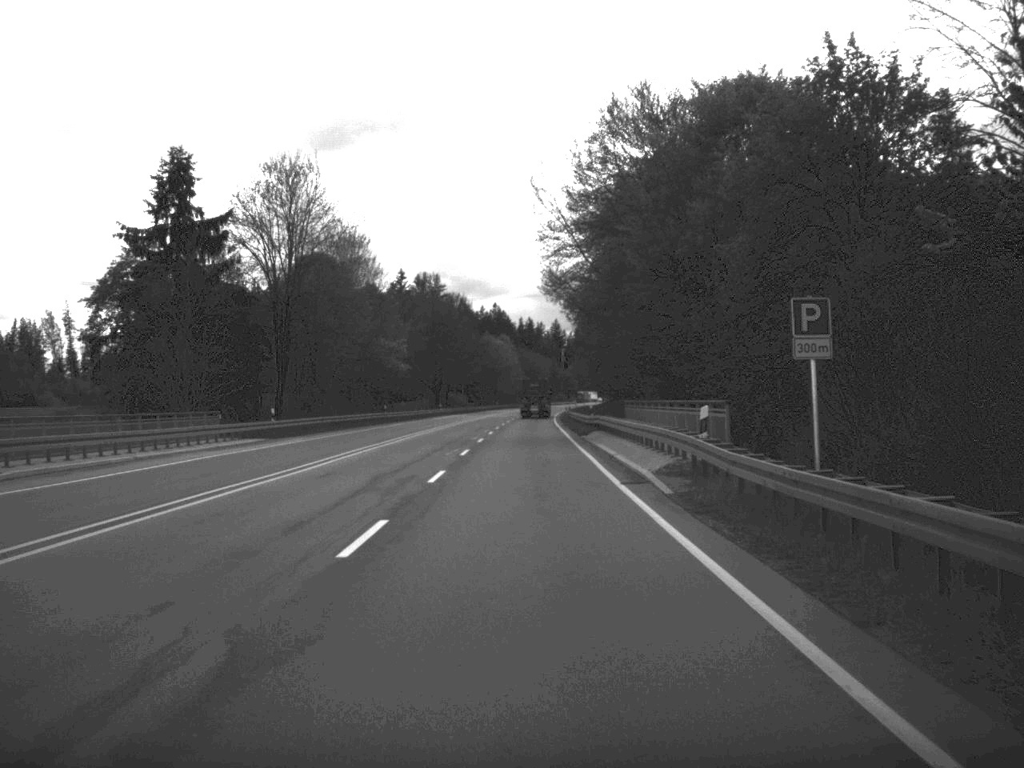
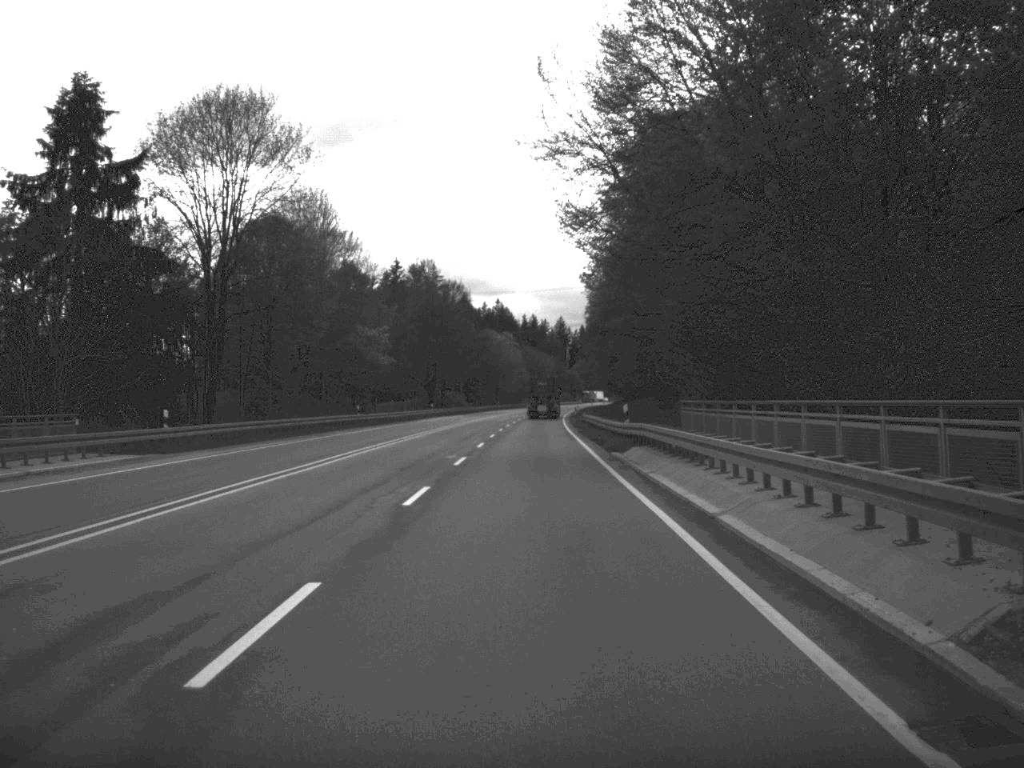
(0.0, +17.7) m; 0°
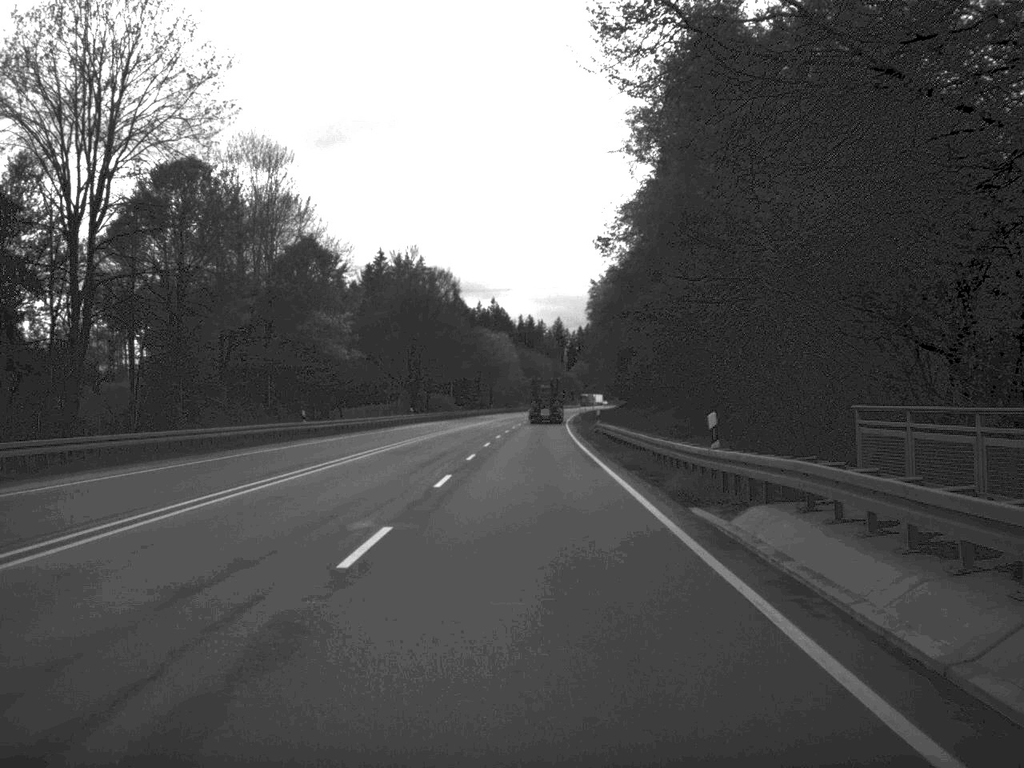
(0.0, +18.4) m; 0°
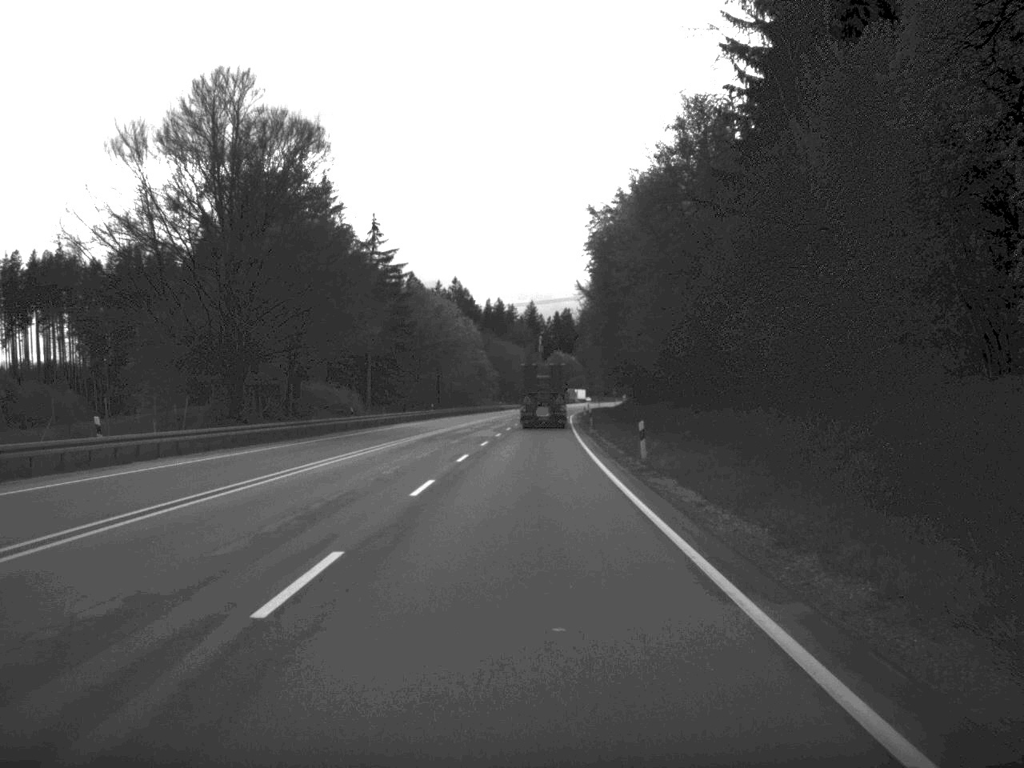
(+0.7, +74.0) m; +1°
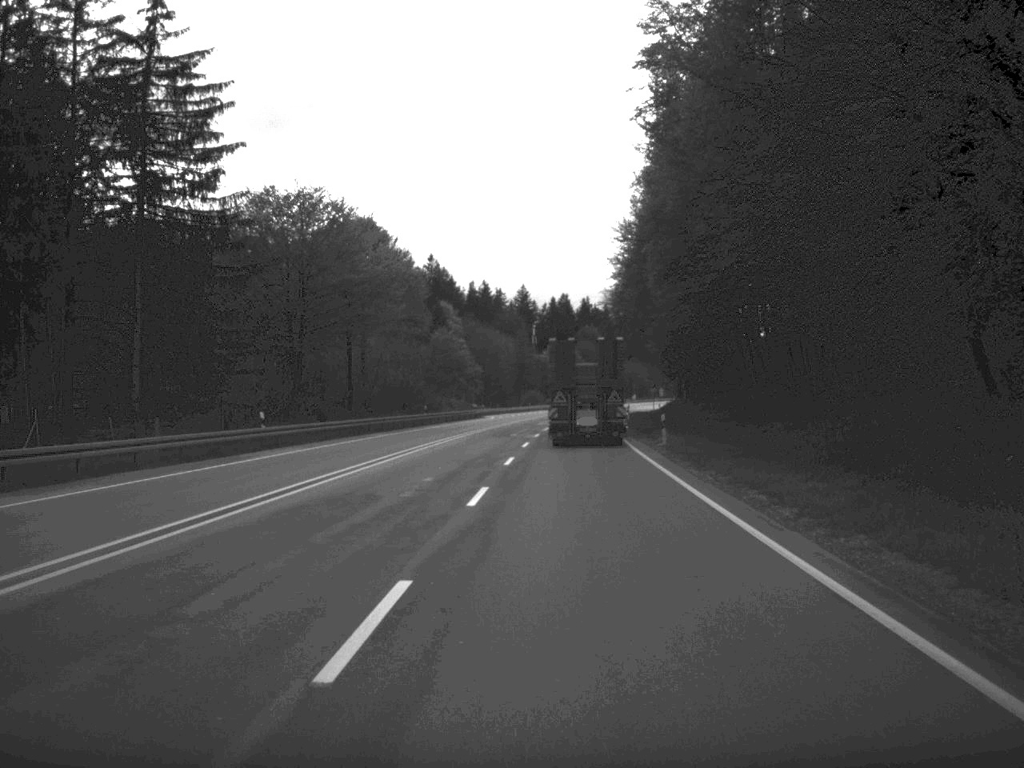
(+0.2, +73.1) m; 0°
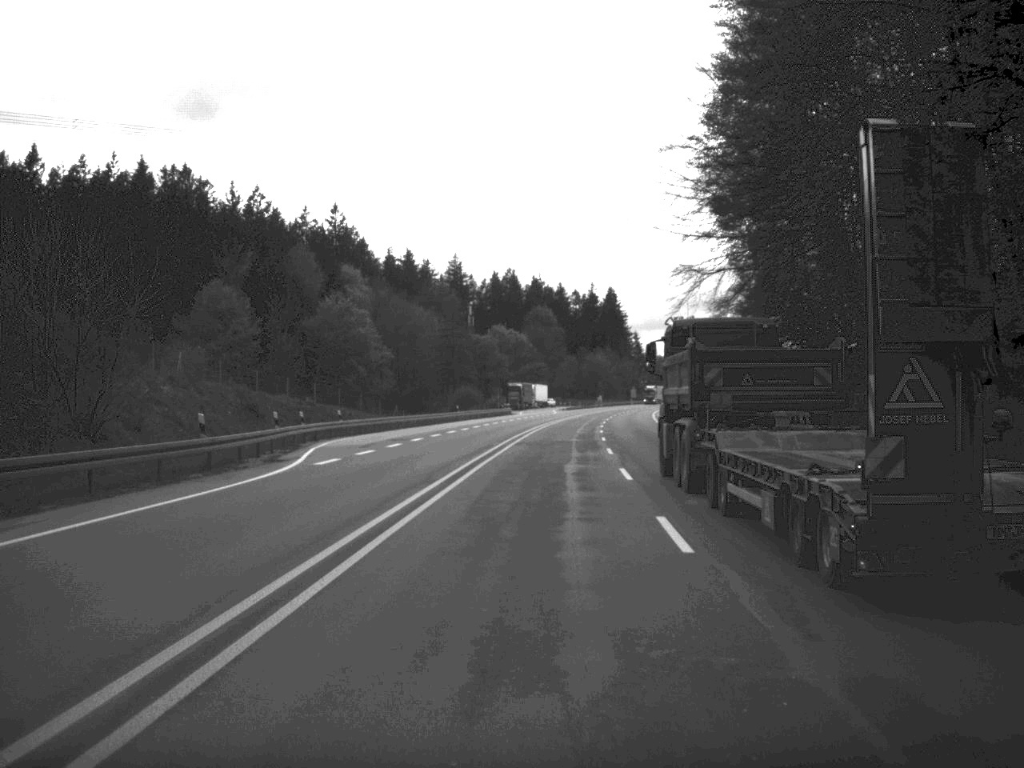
(+0.9, +88.9) m; +3°
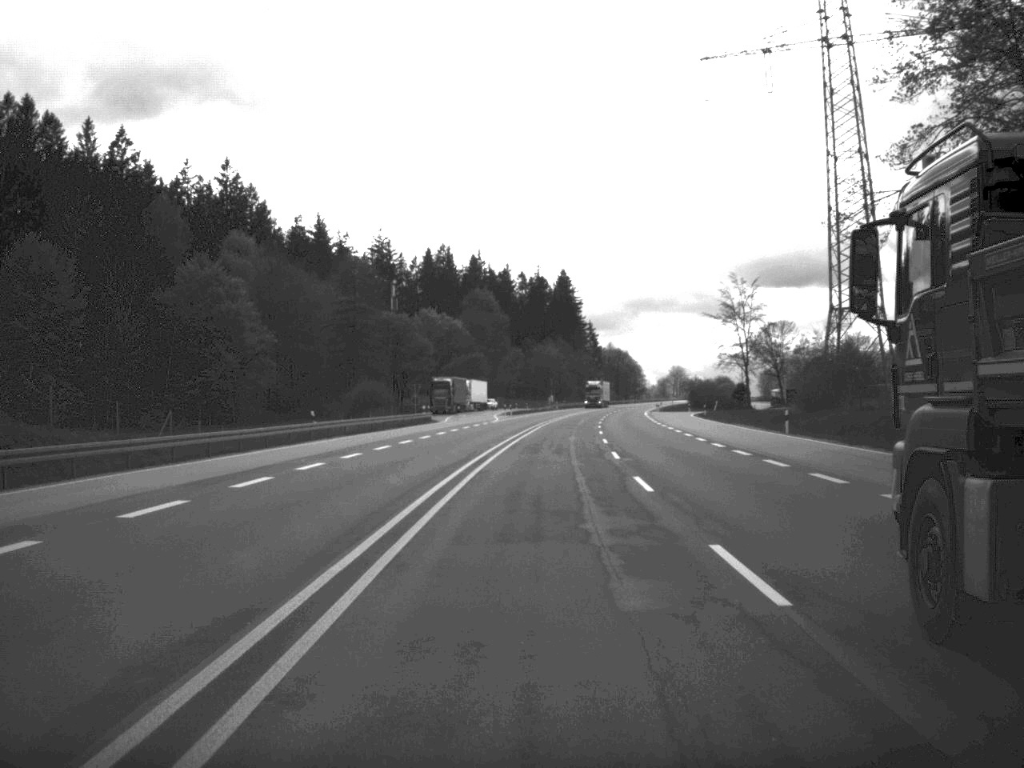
(+1.1, +50.8) m; +2°
